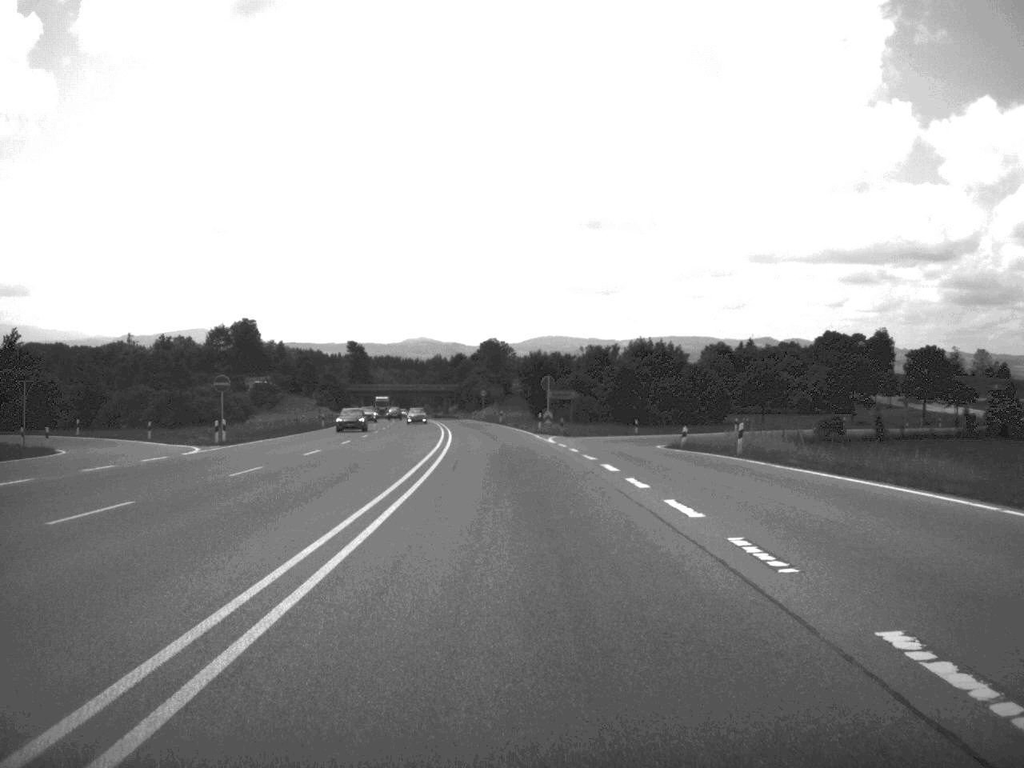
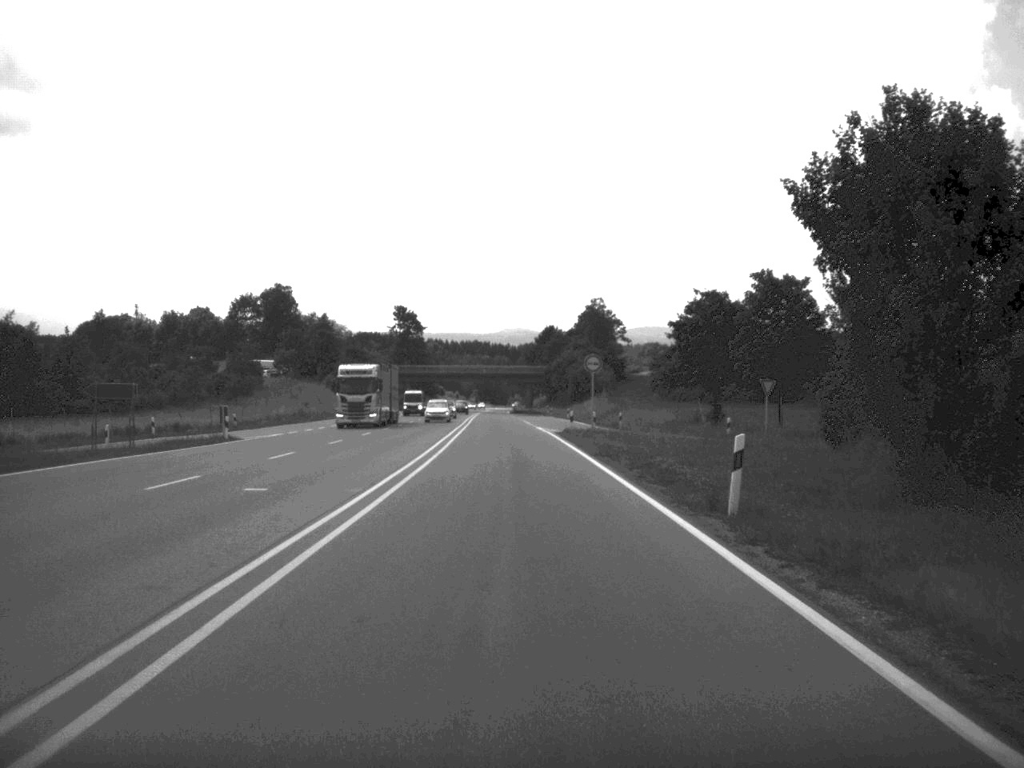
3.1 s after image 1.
(-3.7, +89.1) m; -5°
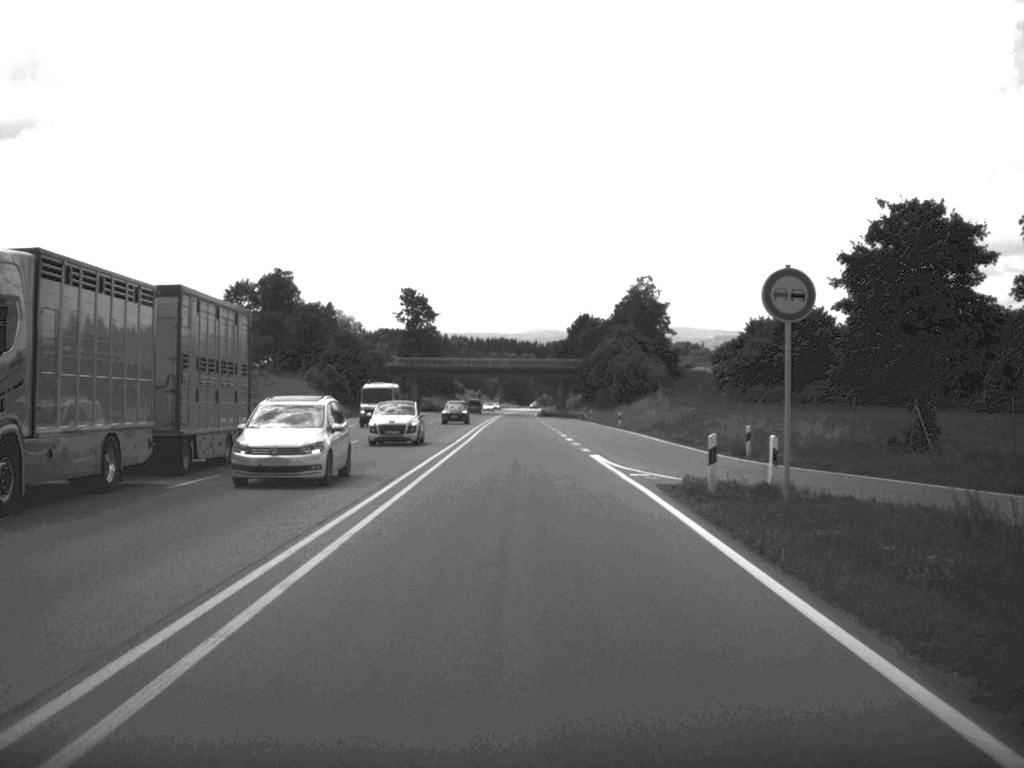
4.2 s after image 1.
(-0.5, +35.1) m; -1°
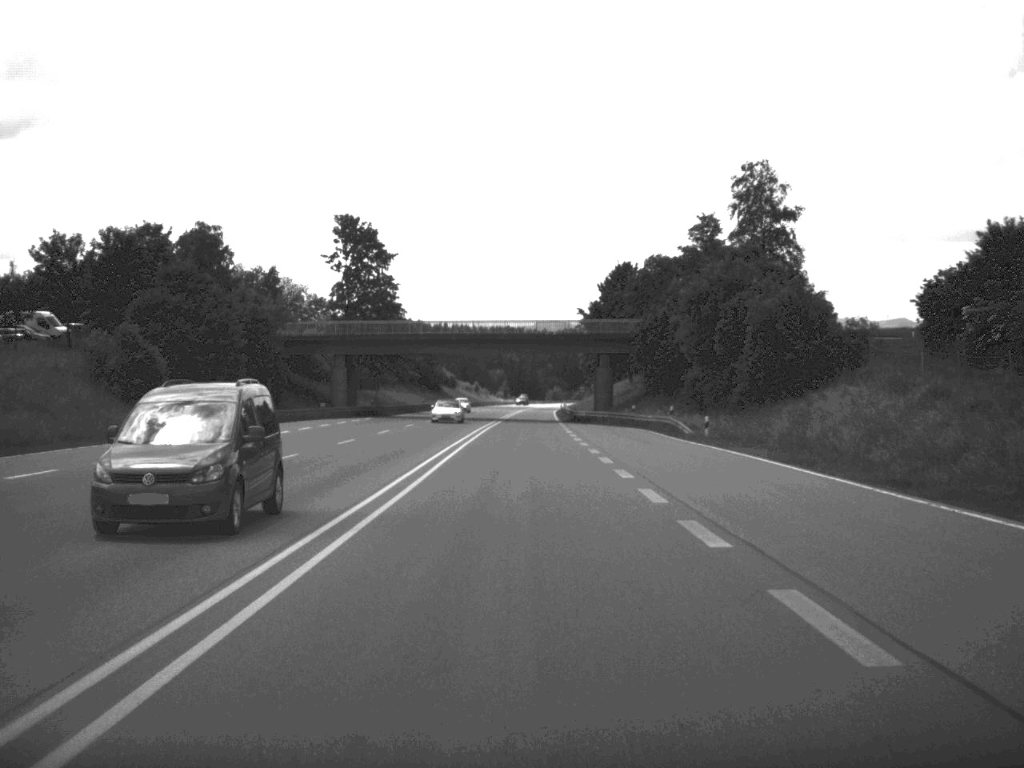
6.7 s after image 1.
(-0.6, +73.2) m; -1°
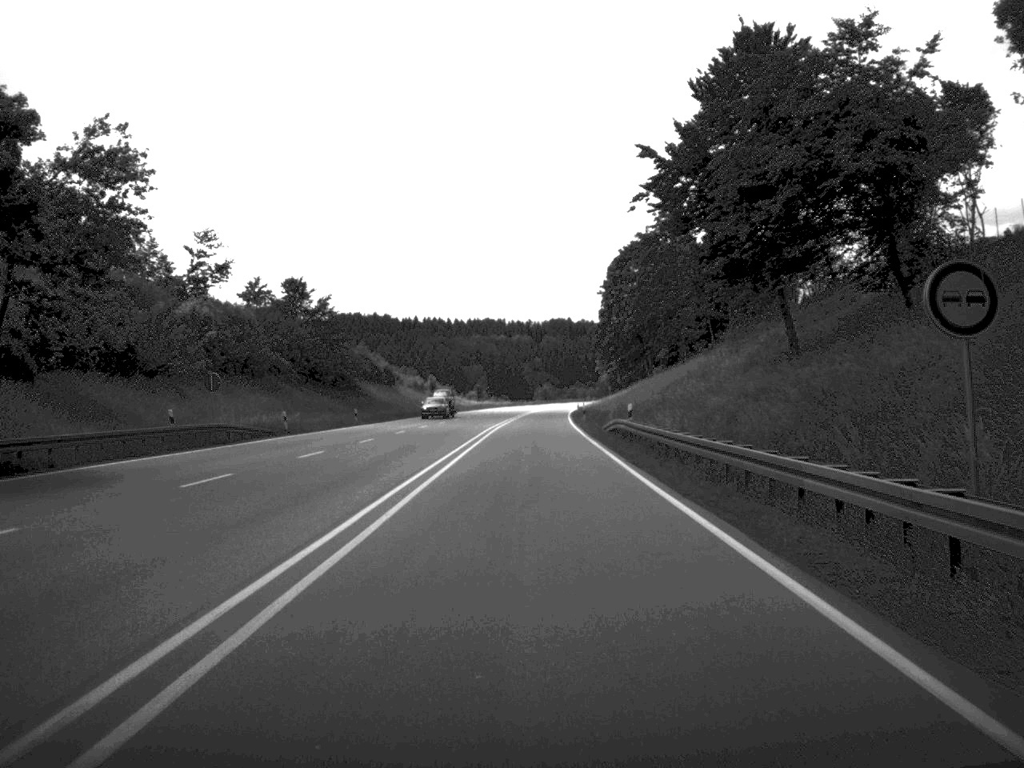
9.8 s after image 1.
(0.0, +91.4) m; 0°
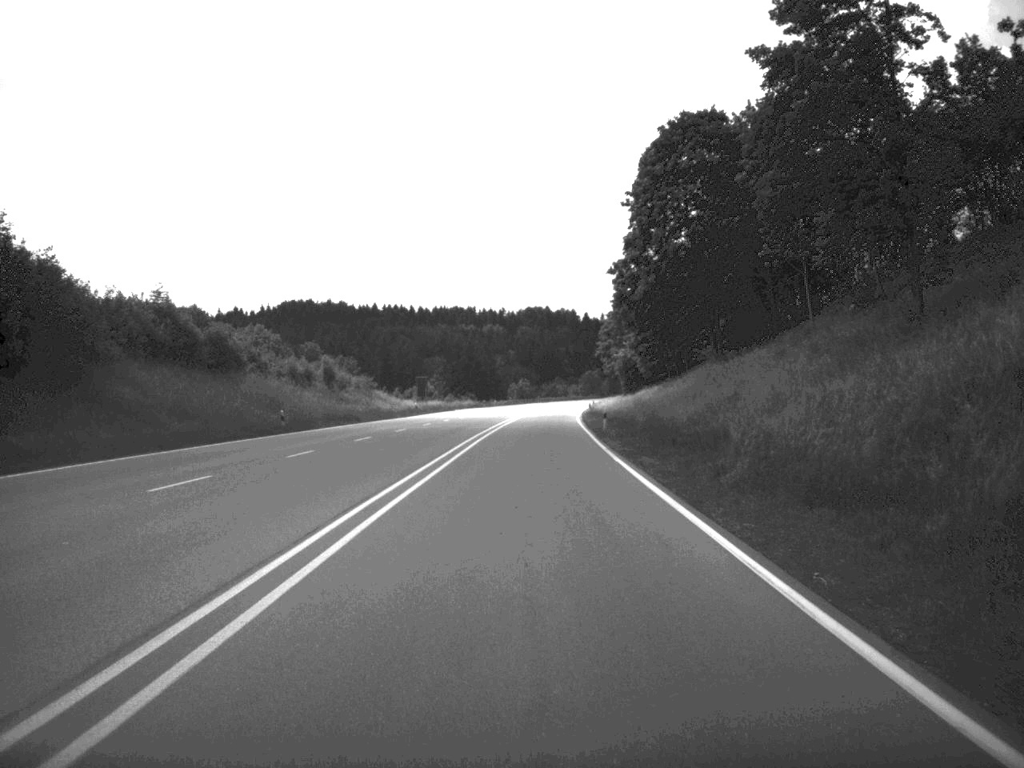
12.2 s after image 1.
(+0.5, +72.2) m; +1°
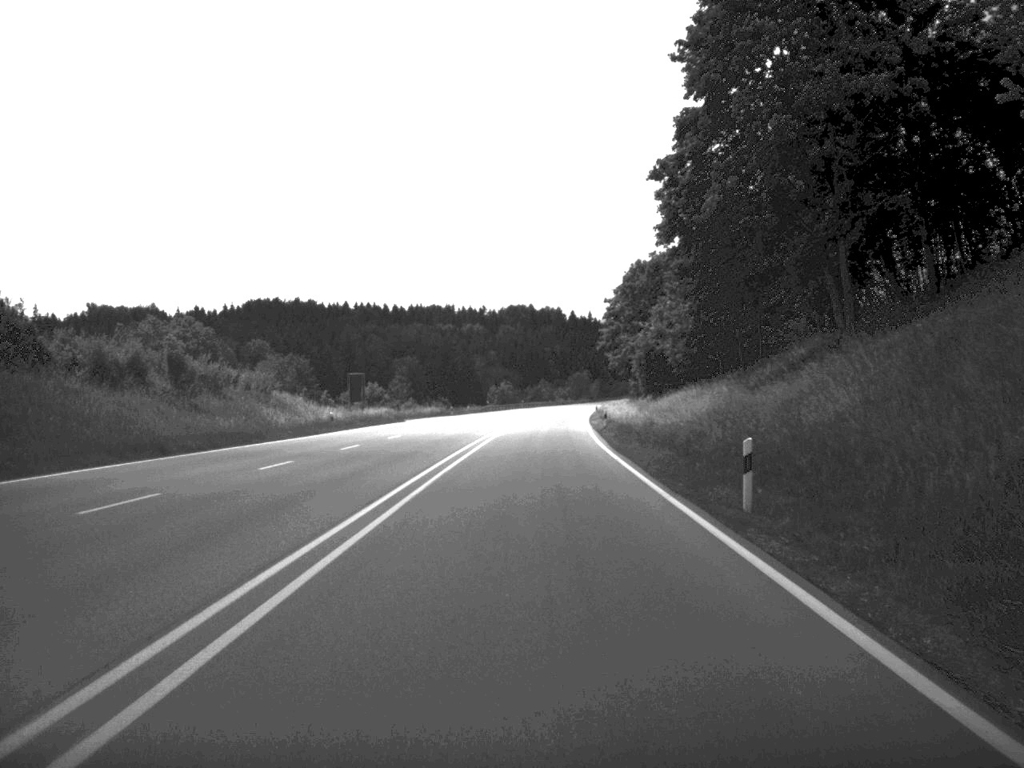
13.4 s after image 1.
(+0.2, +38.9) m; +1°
